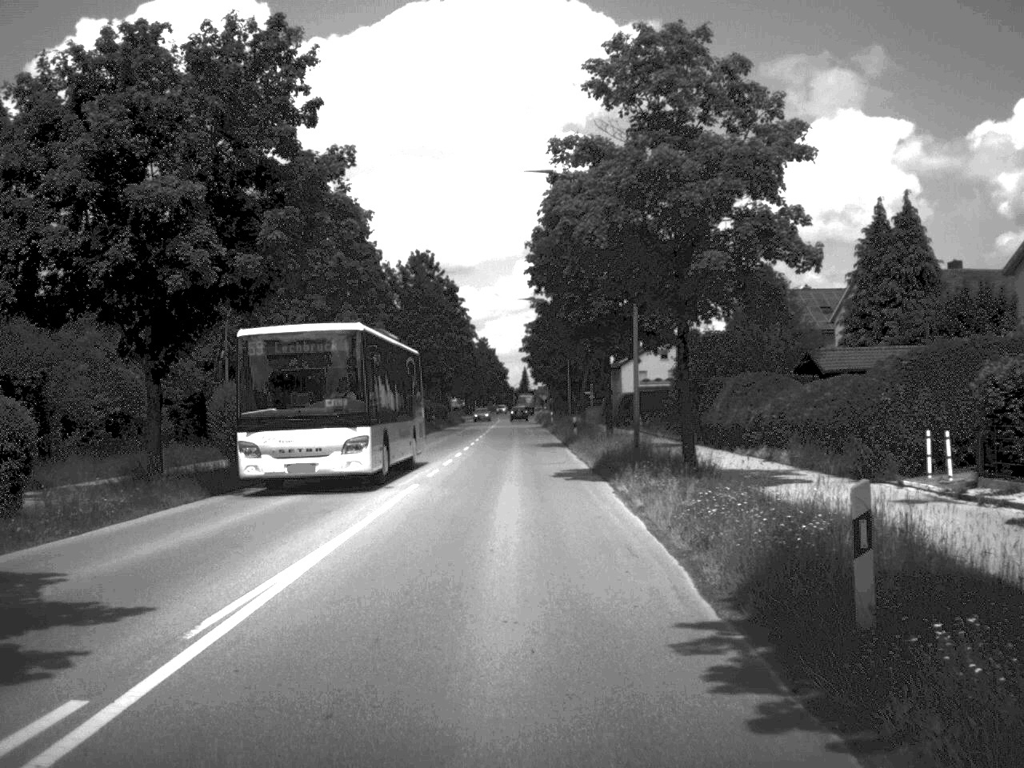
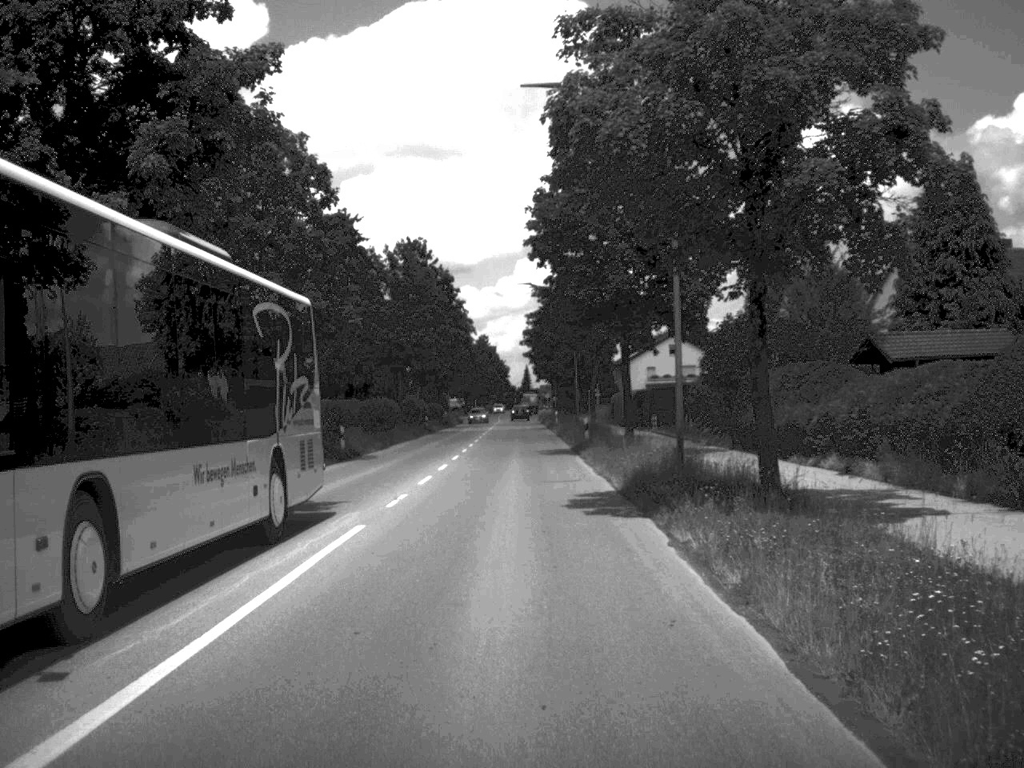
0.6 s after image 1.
(0.0, +8.4) m; 0°
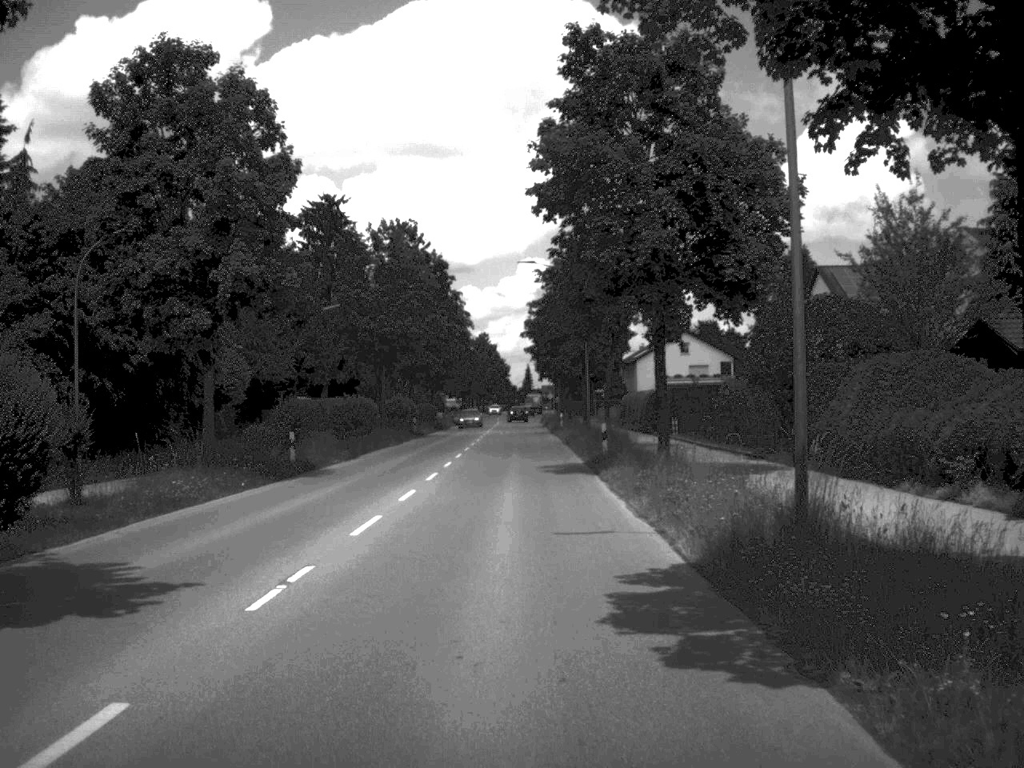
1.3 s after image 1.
(0.0, +9.8) m; 0°
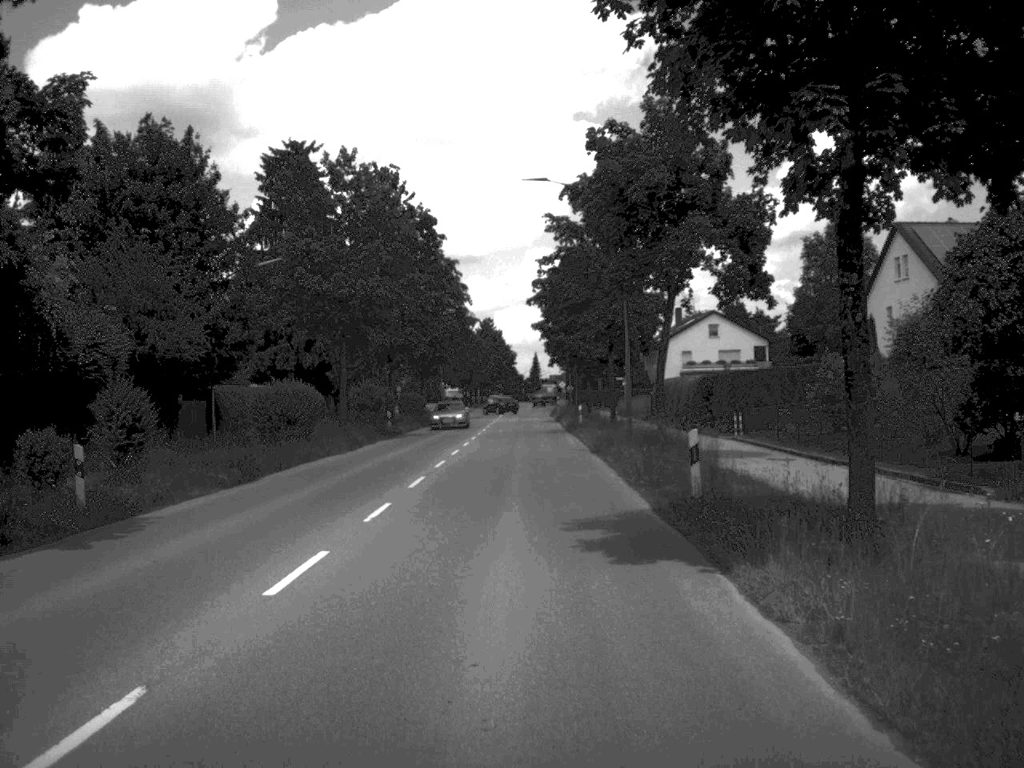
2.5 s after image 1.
(-0.1, +17.5) m; 0°
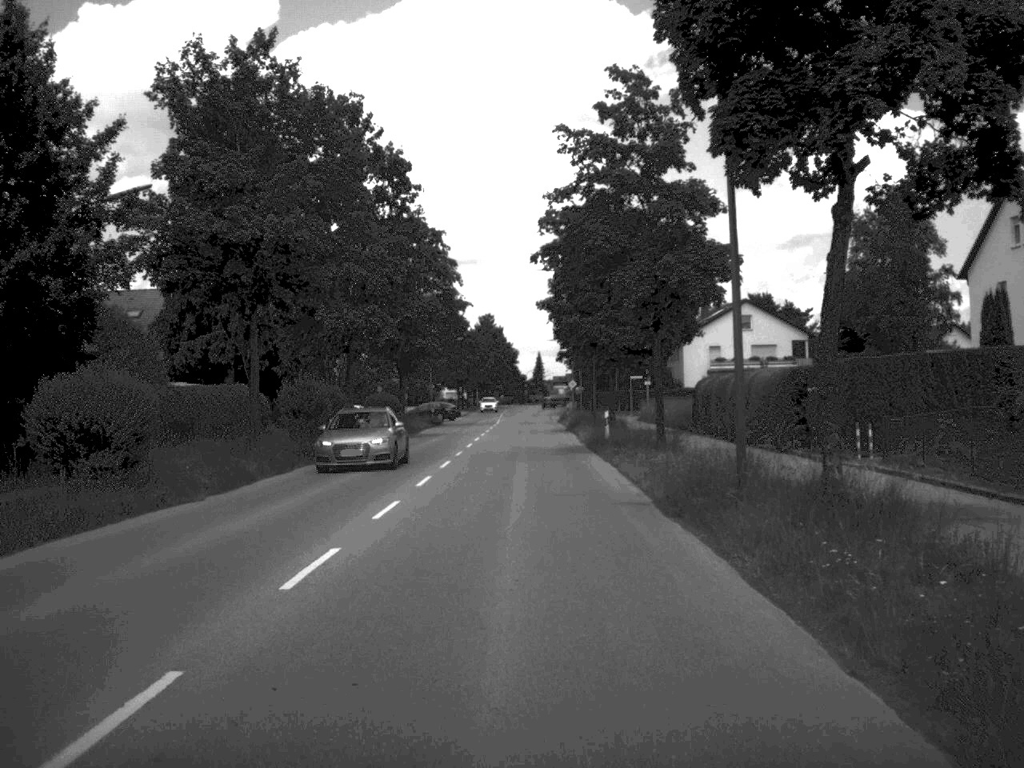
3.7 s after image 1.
(0.0, +17.6) m; 0°
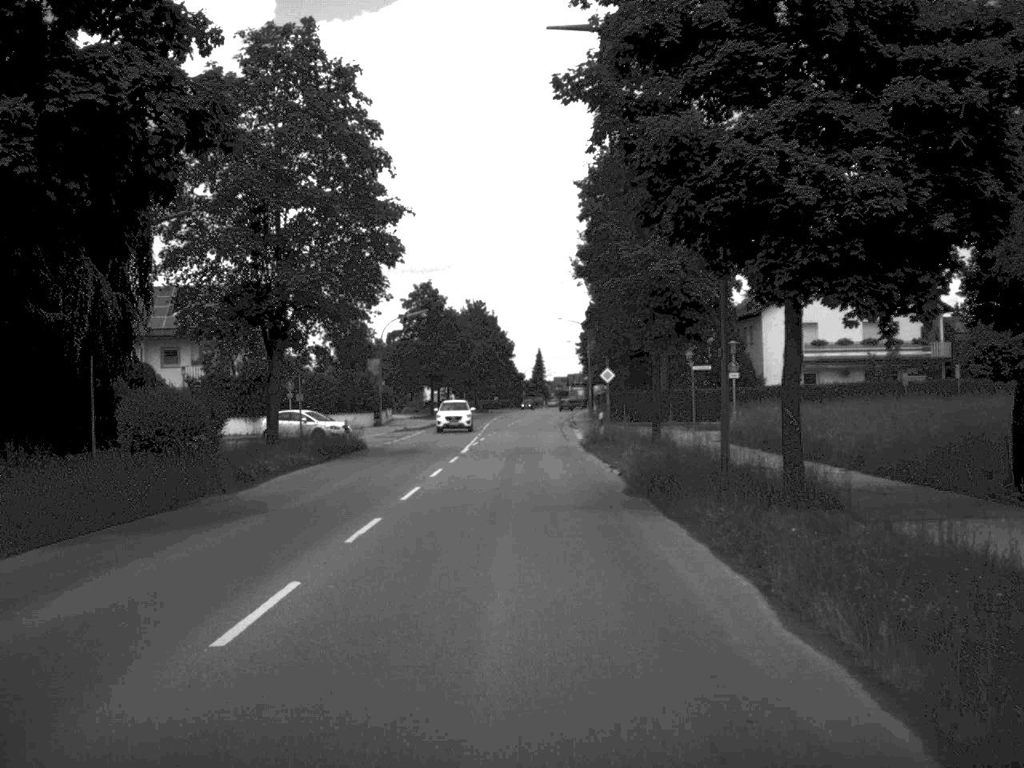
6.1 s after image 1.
(0.0, +38.3) m; 0°
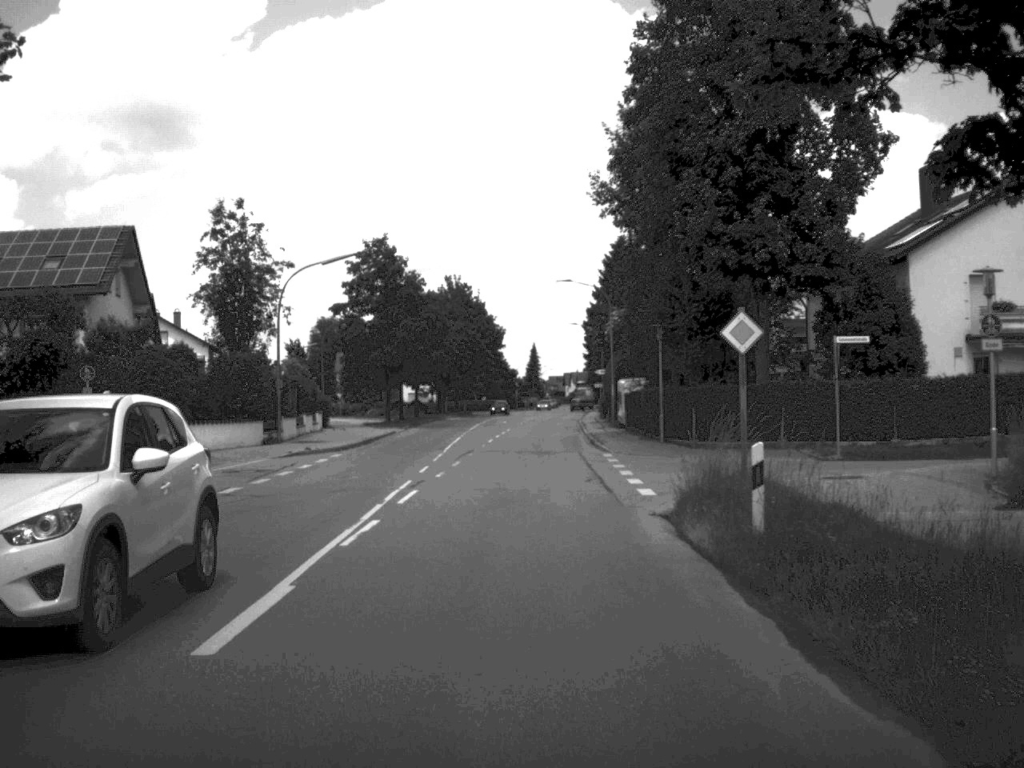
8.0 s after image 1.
(0.0, +29.7) m; 0°
